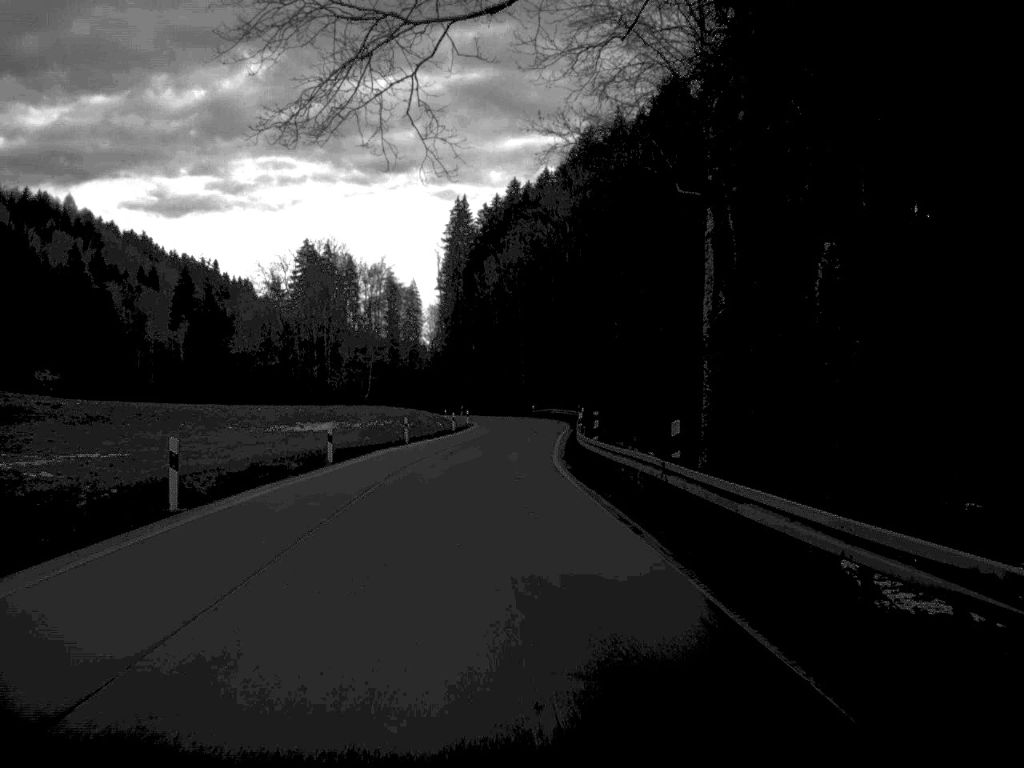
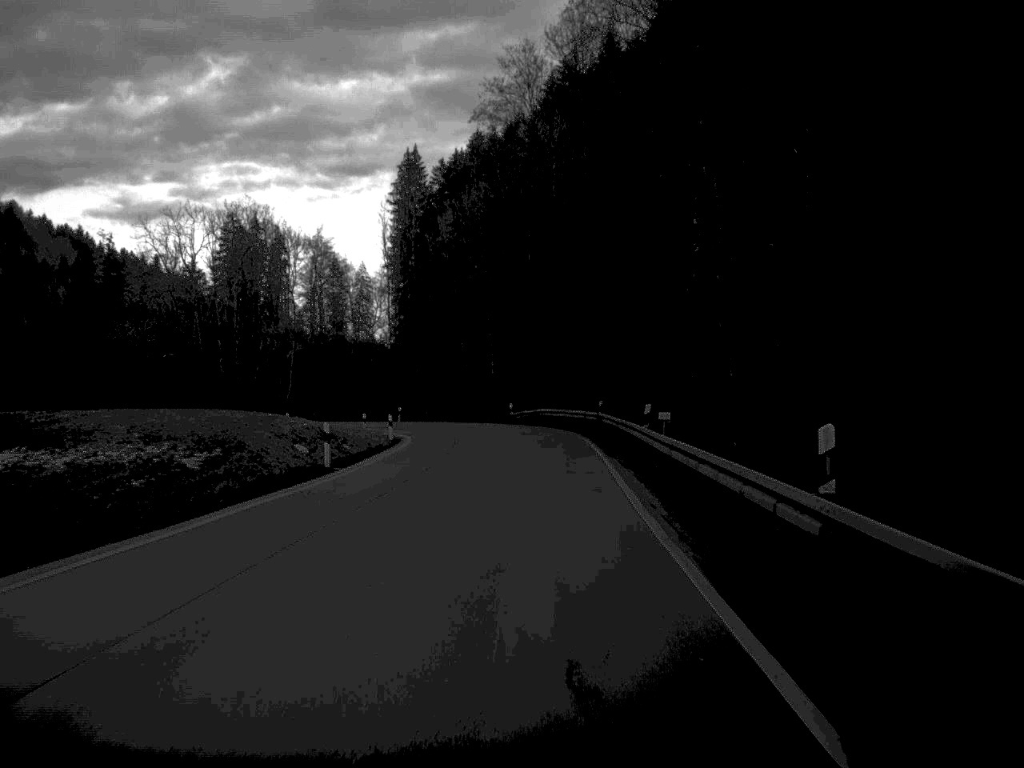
(-0.2, +43.8) m; +2°
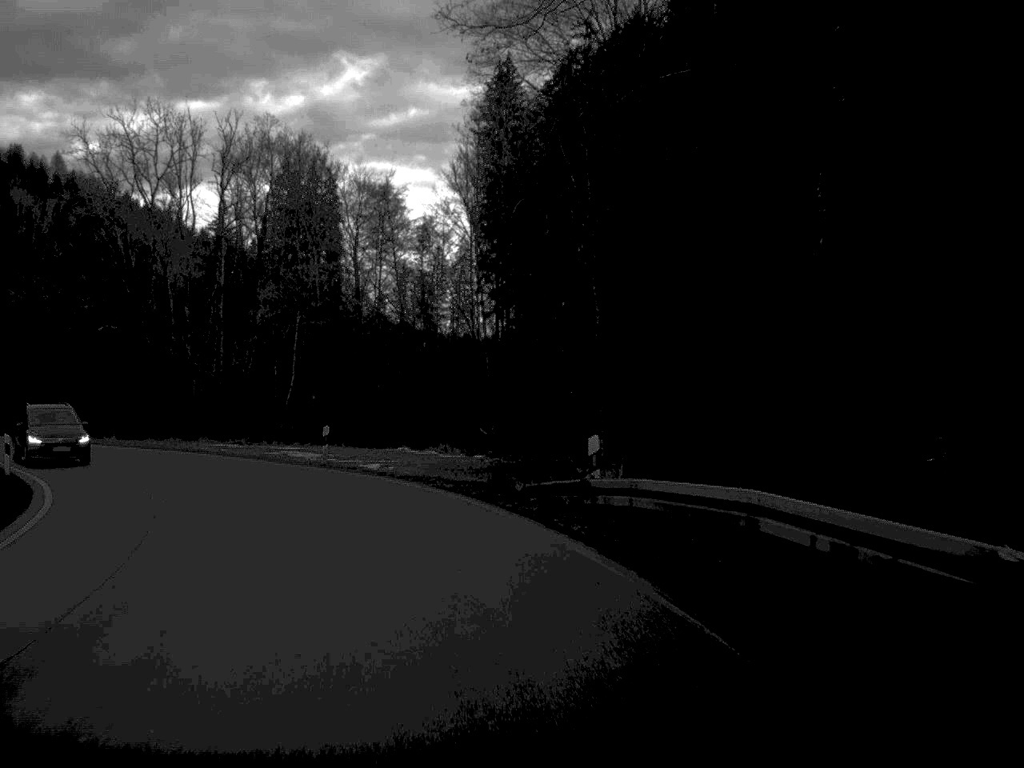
(0.0, +50.9) m; -7°
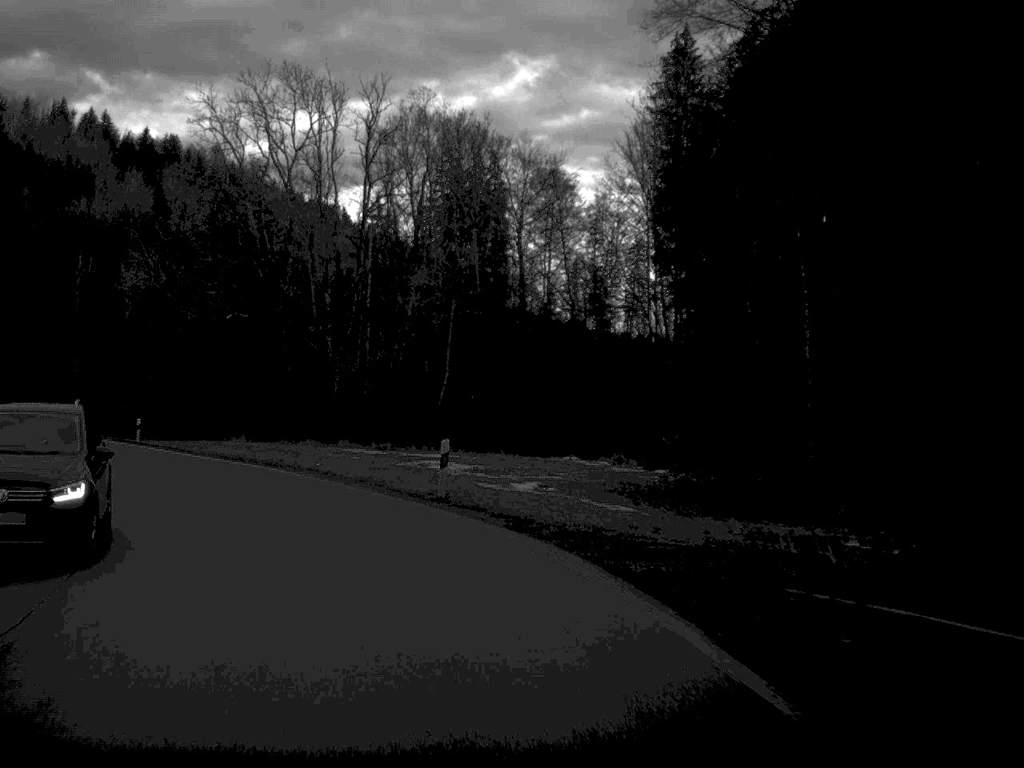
(-0.7, +10.7) m; -8°
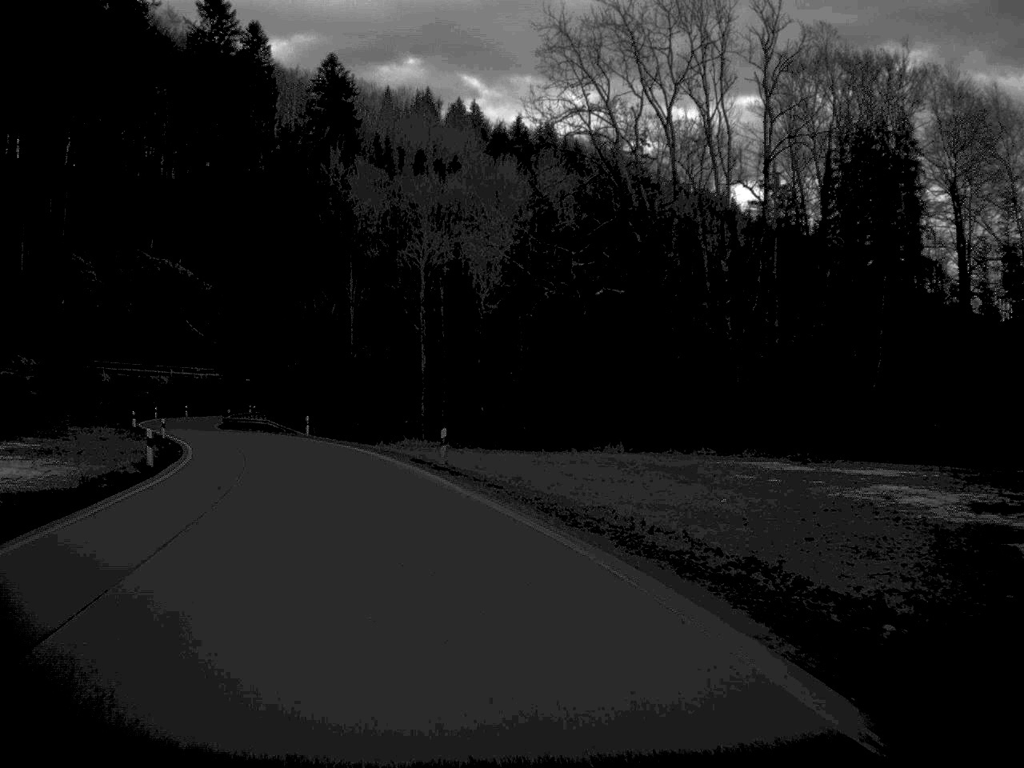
(-2.8, +17.6) m; -17°
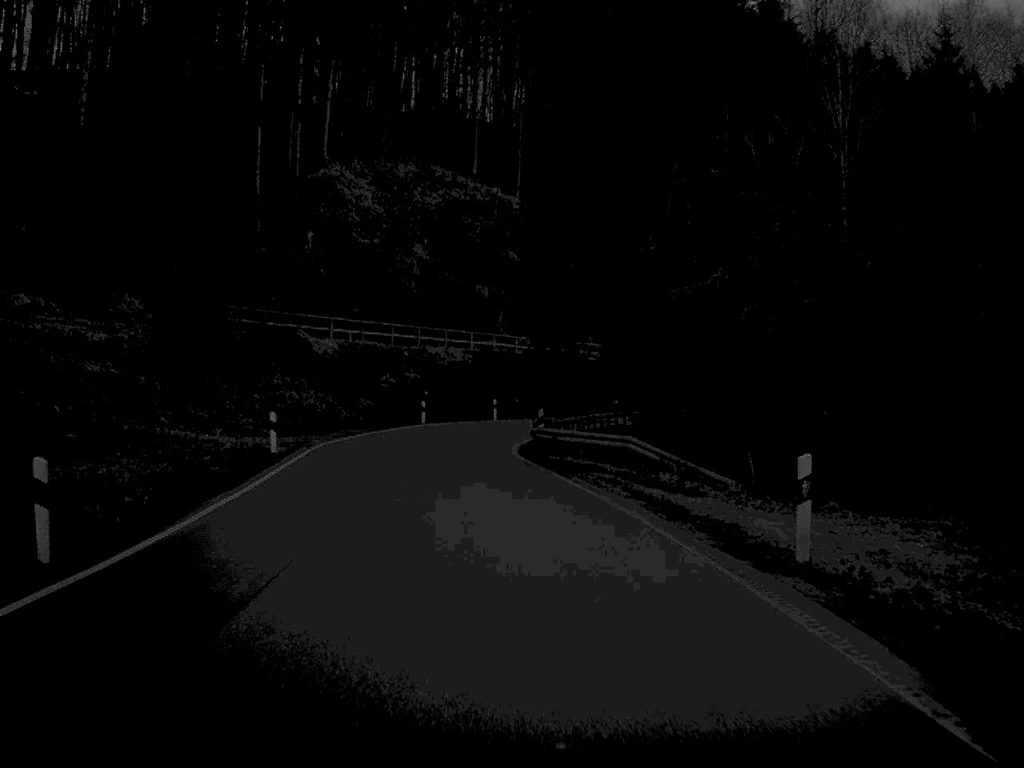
(-9.3, +51.1) m; -17°
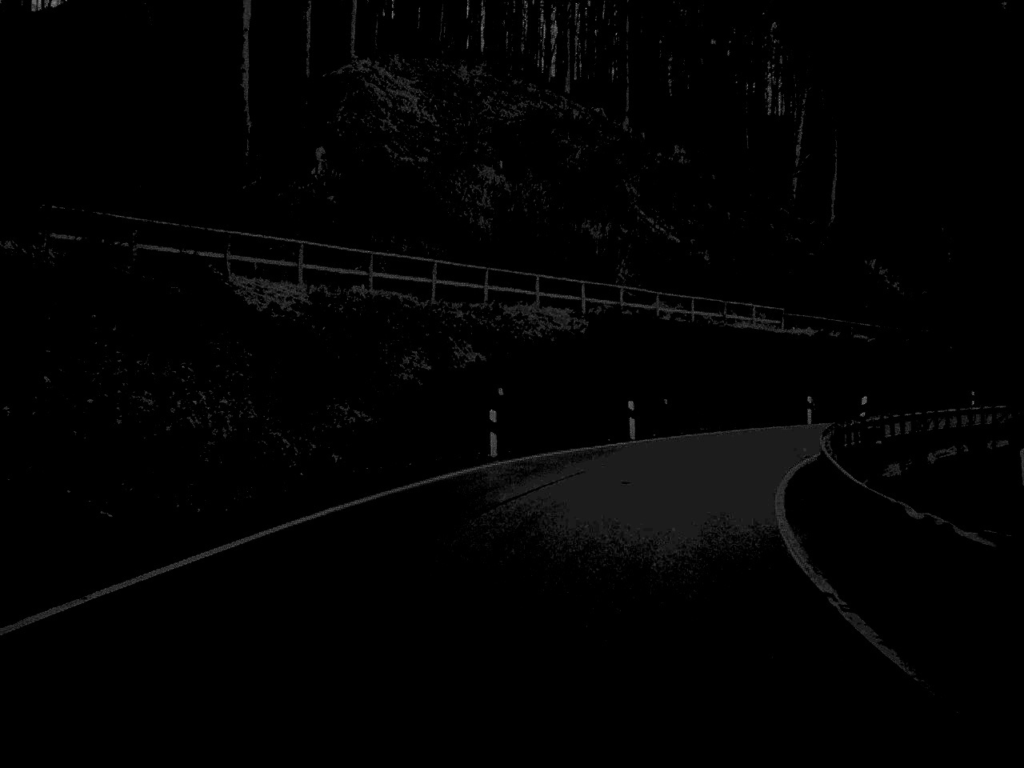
(-1.9, +30.5) m; -3°
